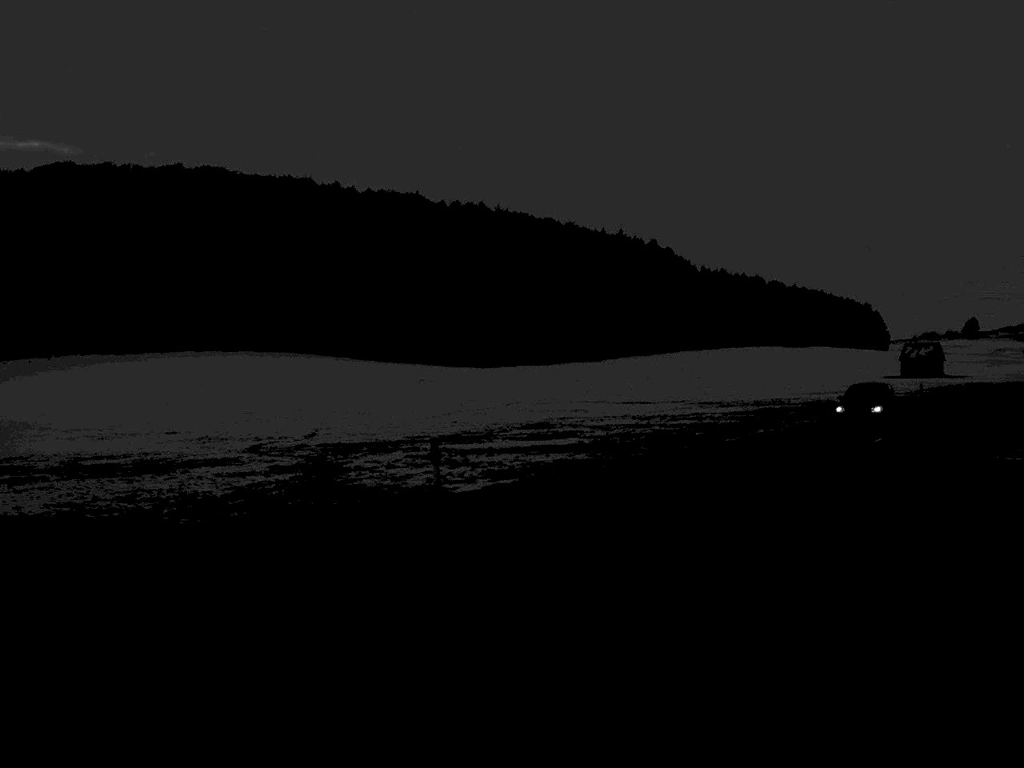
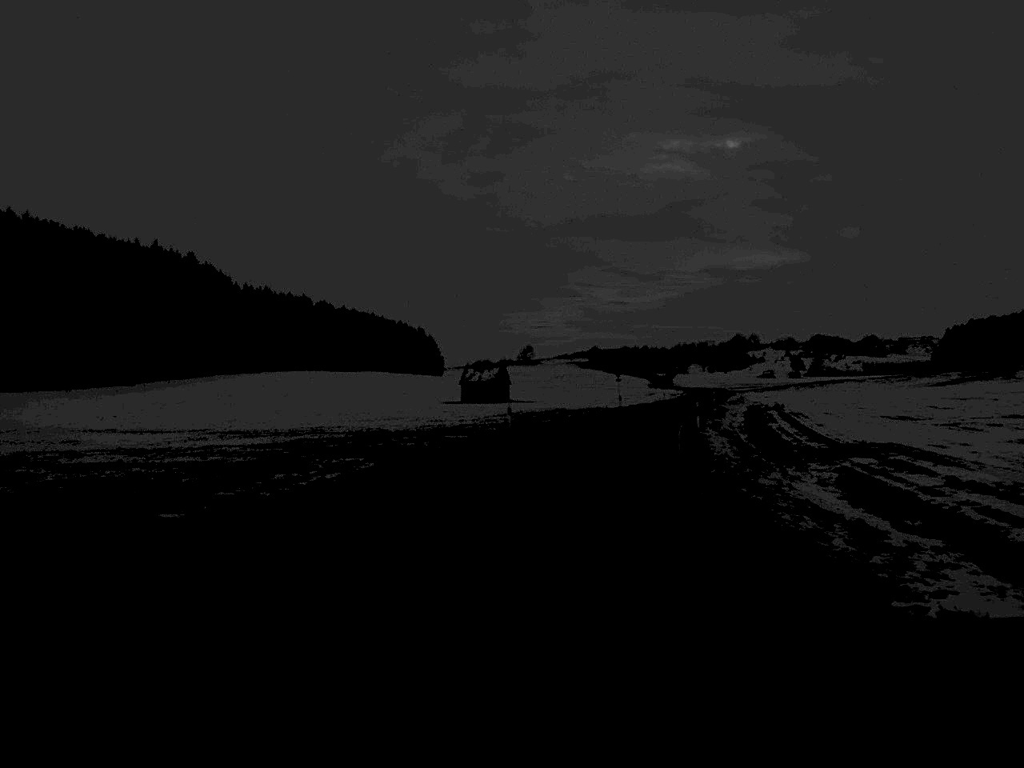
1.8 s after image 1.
(+3.8, +18.6) m; +20°
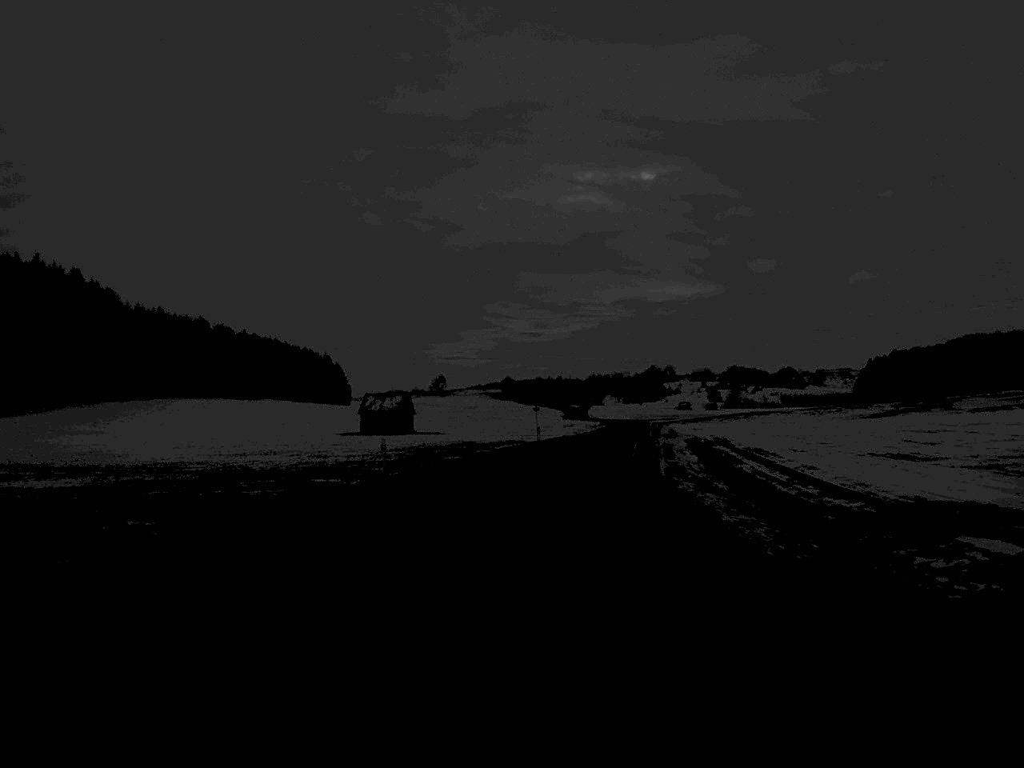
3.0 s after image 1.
(+0.7, +16.0) m; +4°
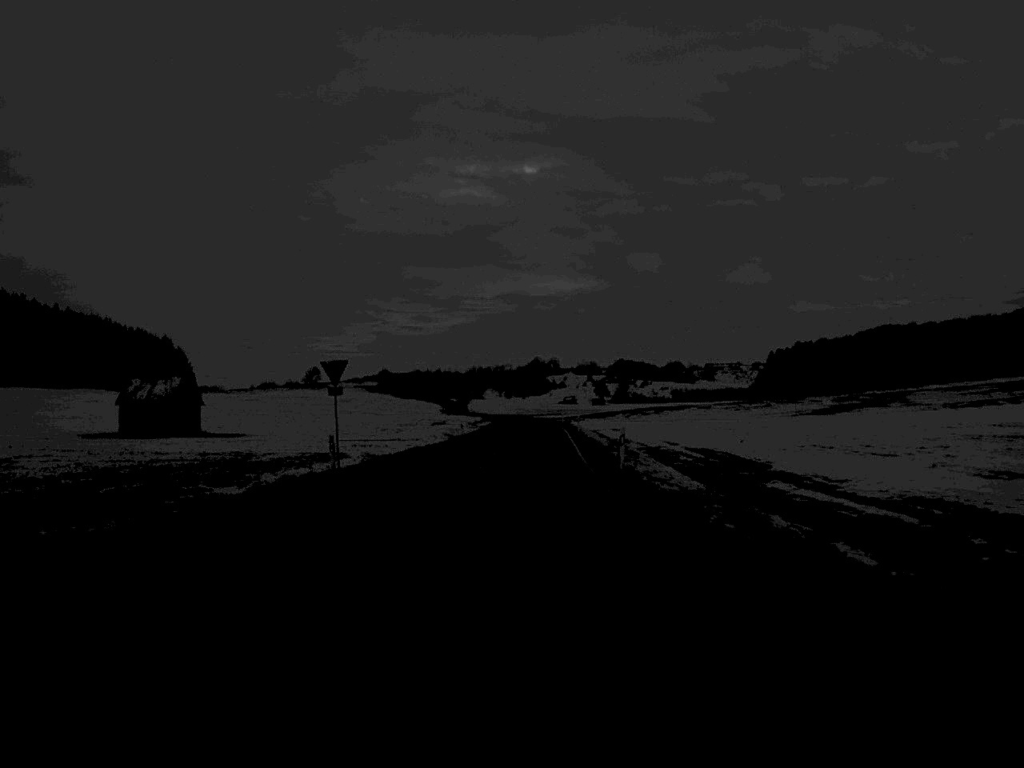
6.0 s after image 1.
(+2.6, +51.3) m; +5°
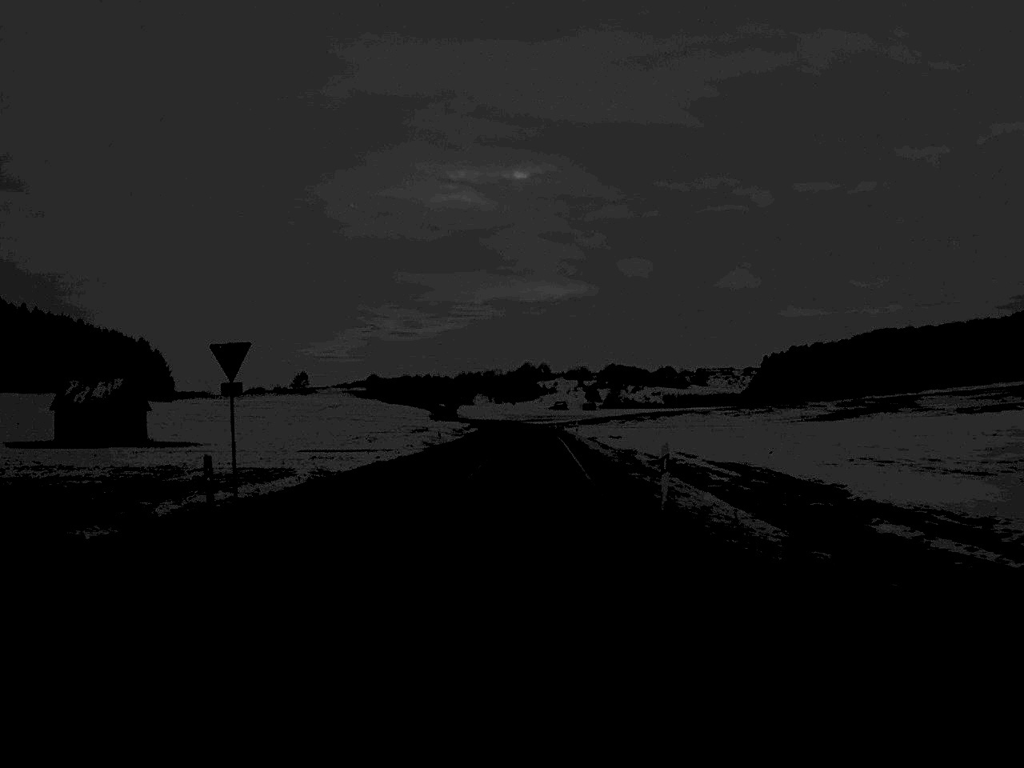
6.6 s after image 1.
(+0.1, +11.8) m; 0°
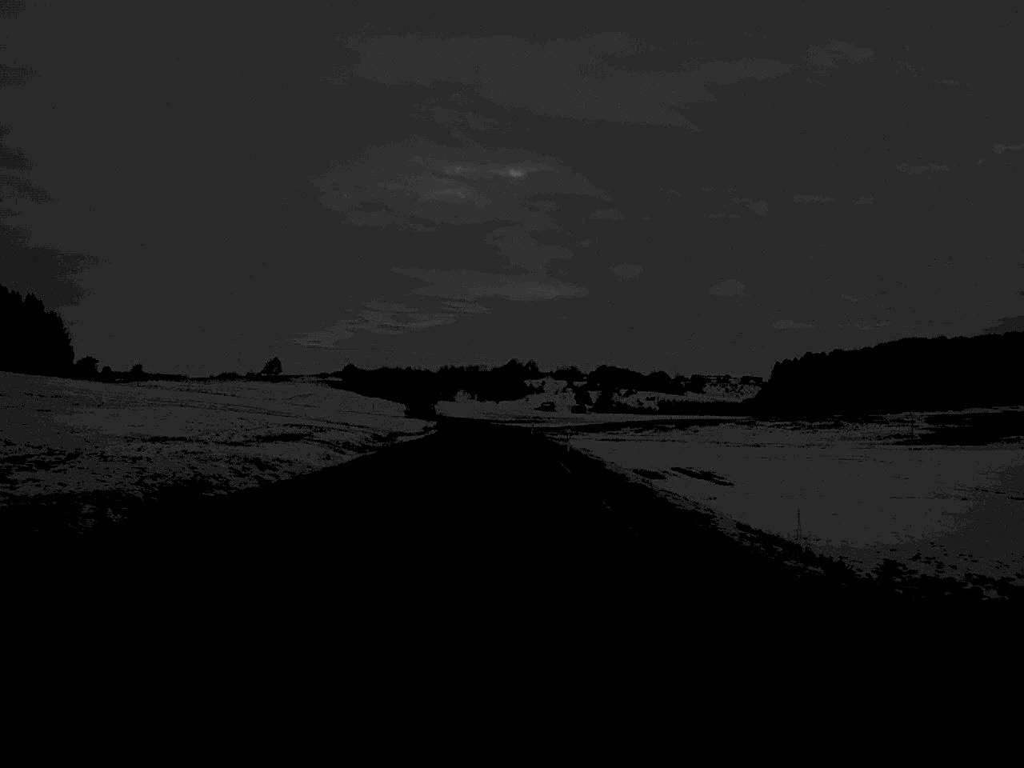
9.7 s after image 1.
(+0.4, +65.8) m; +1°
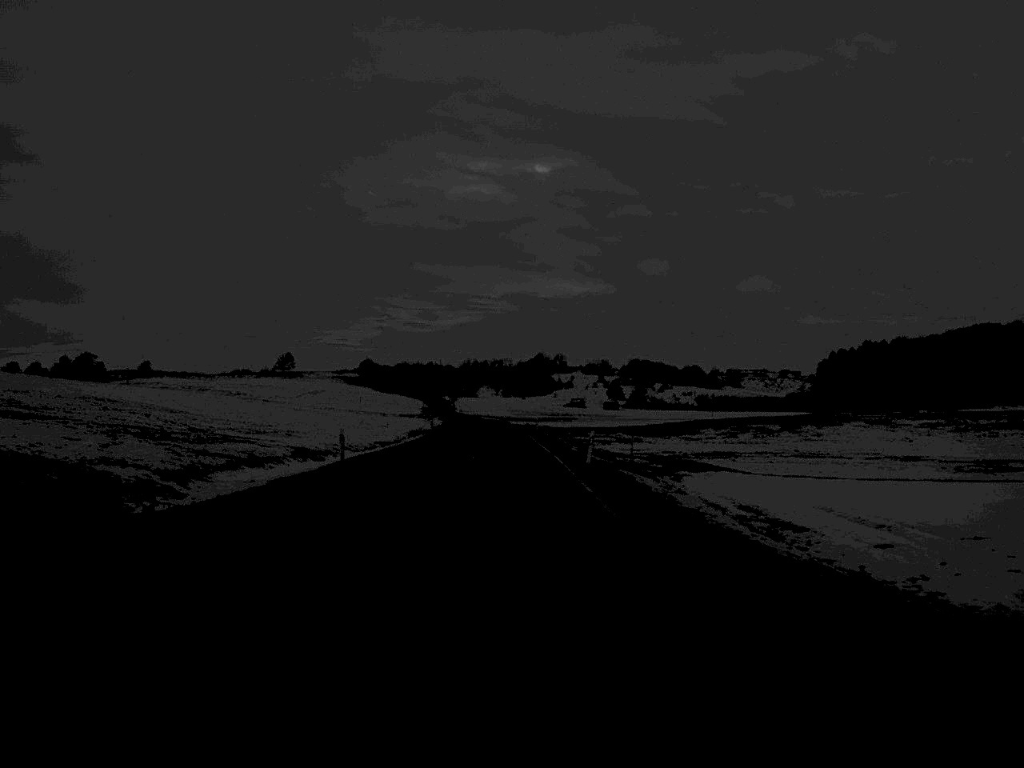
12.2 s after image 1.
(-0.5, +60.7) m; -1°
